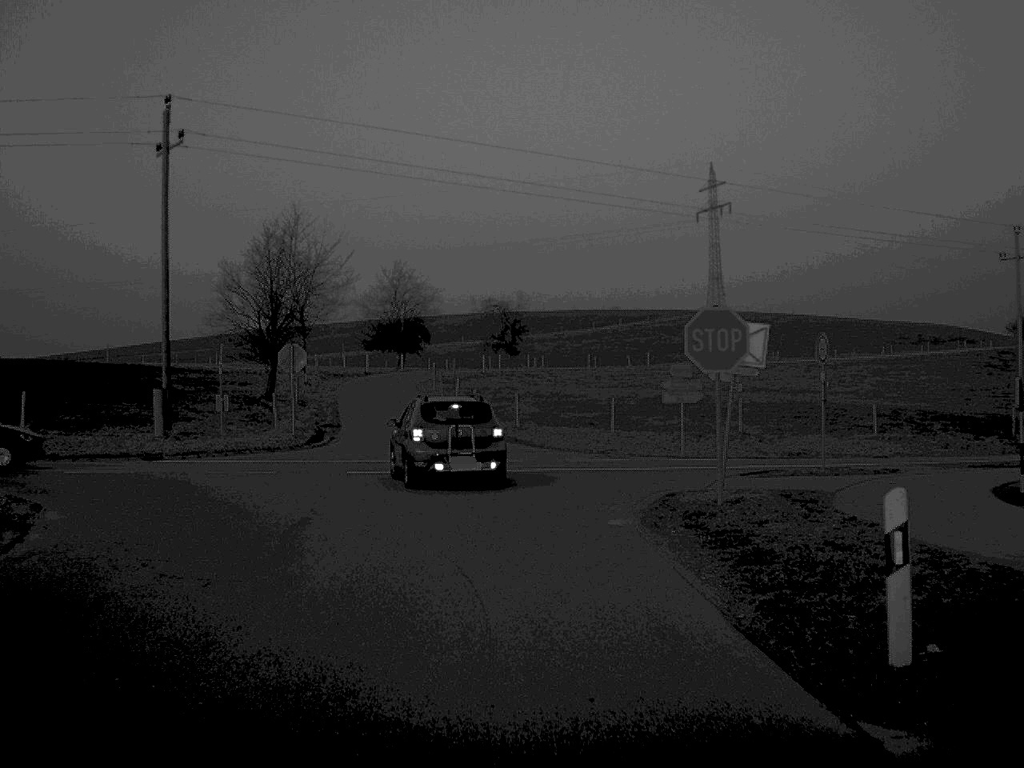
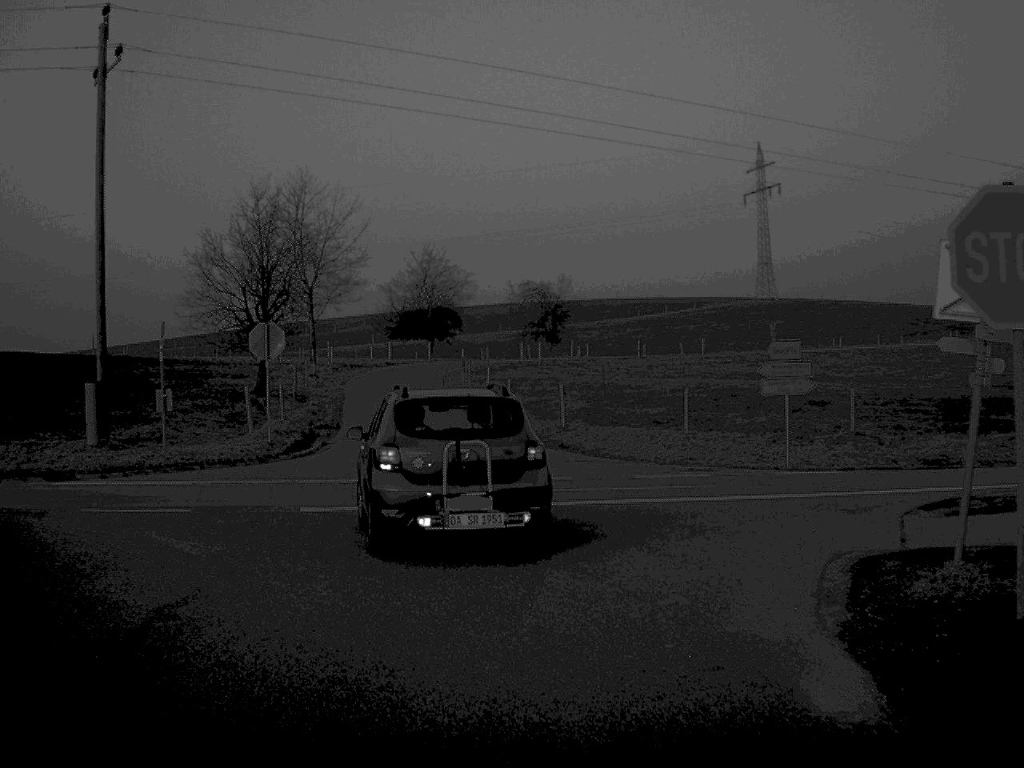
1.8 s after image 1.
(-0.2, +9.7) m; -2°
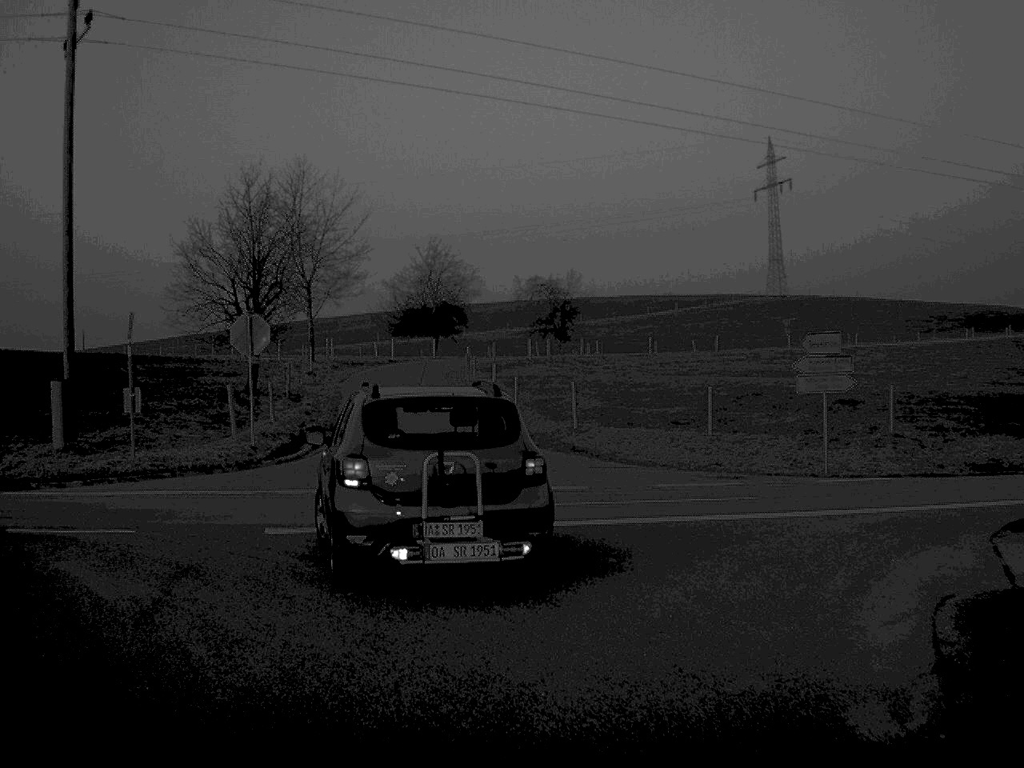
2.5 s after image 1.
(0.0, +2.8) m; 0°
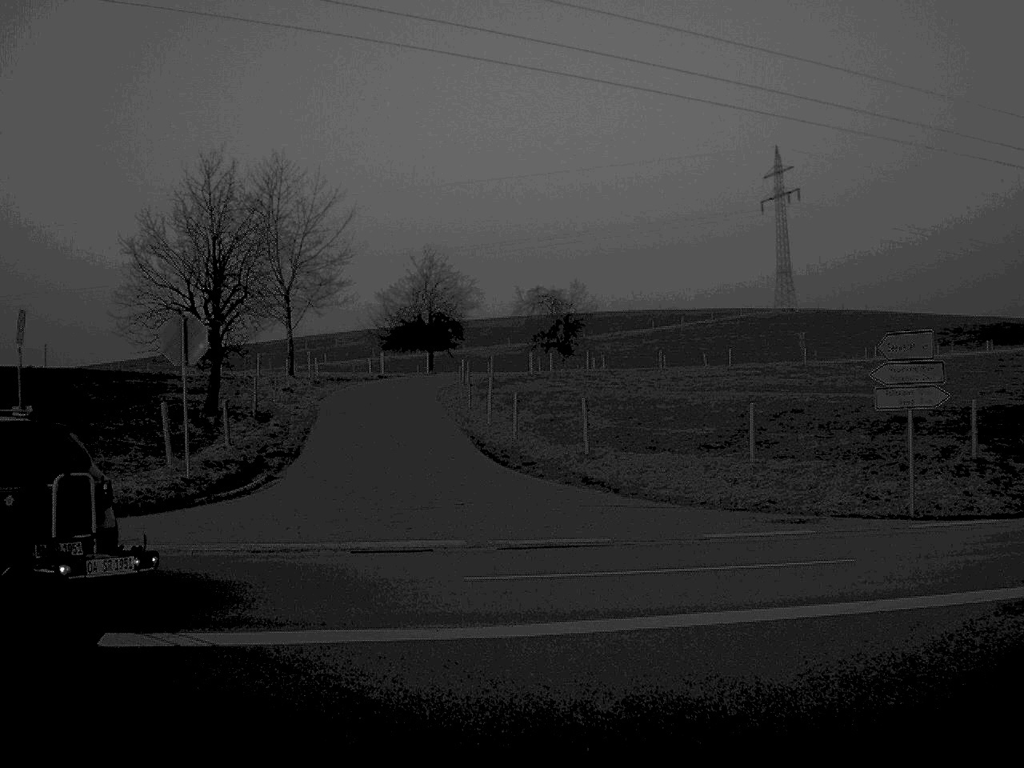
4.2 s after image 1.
(0.0, +5.6) m; 0°
